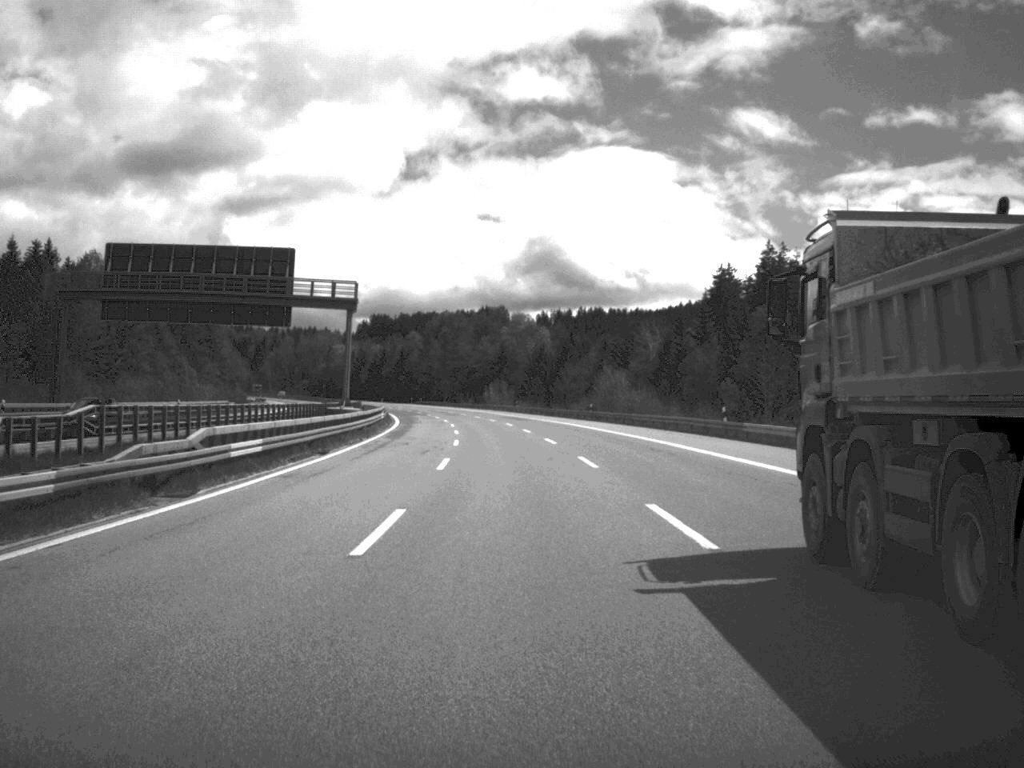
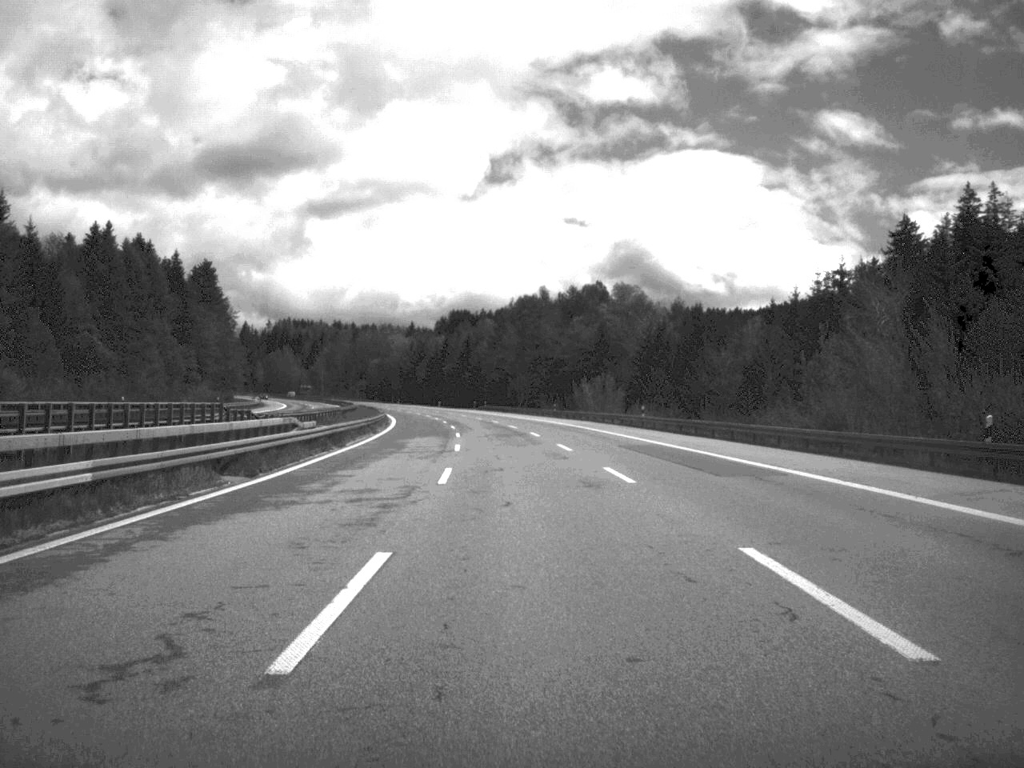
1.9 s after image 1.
(-2.8, +74.6) m; -4°
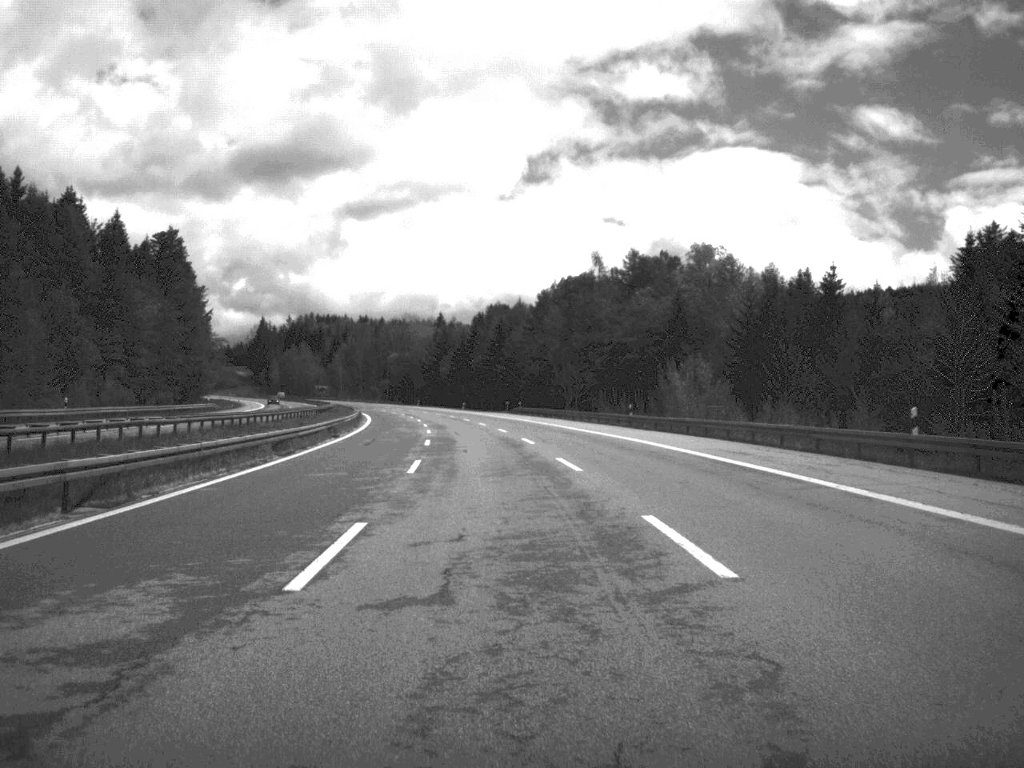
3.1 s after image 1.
(-0.8, +48.1) m; -2°
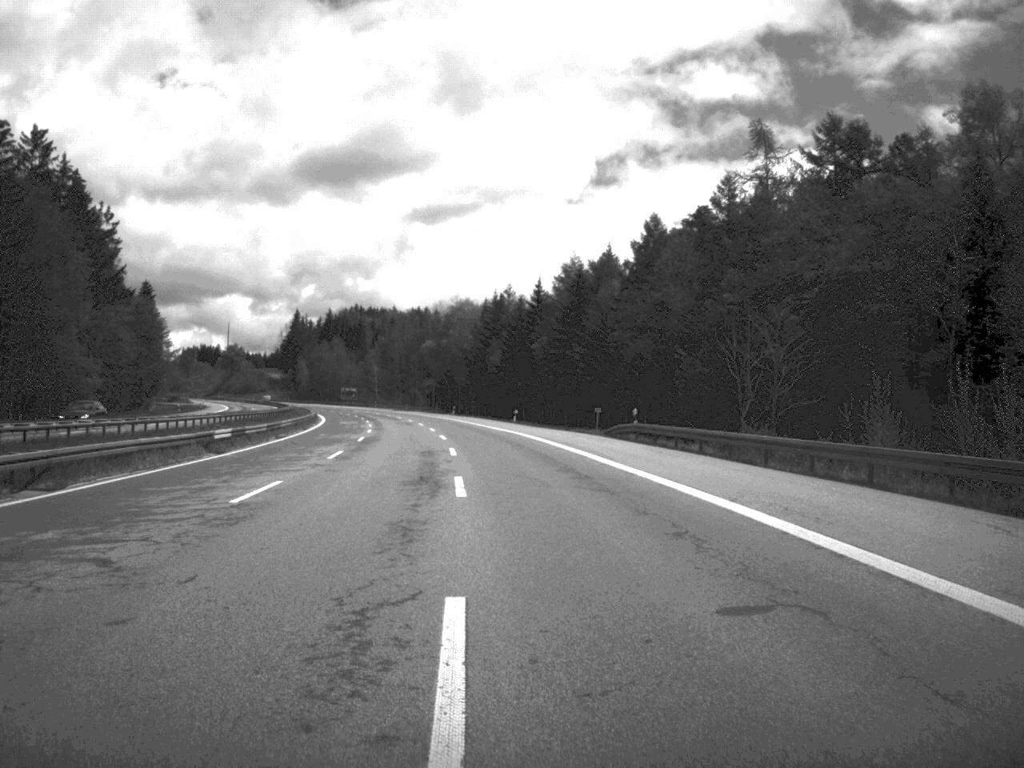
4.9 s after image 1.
(-2.1, +75.4) m; -3°
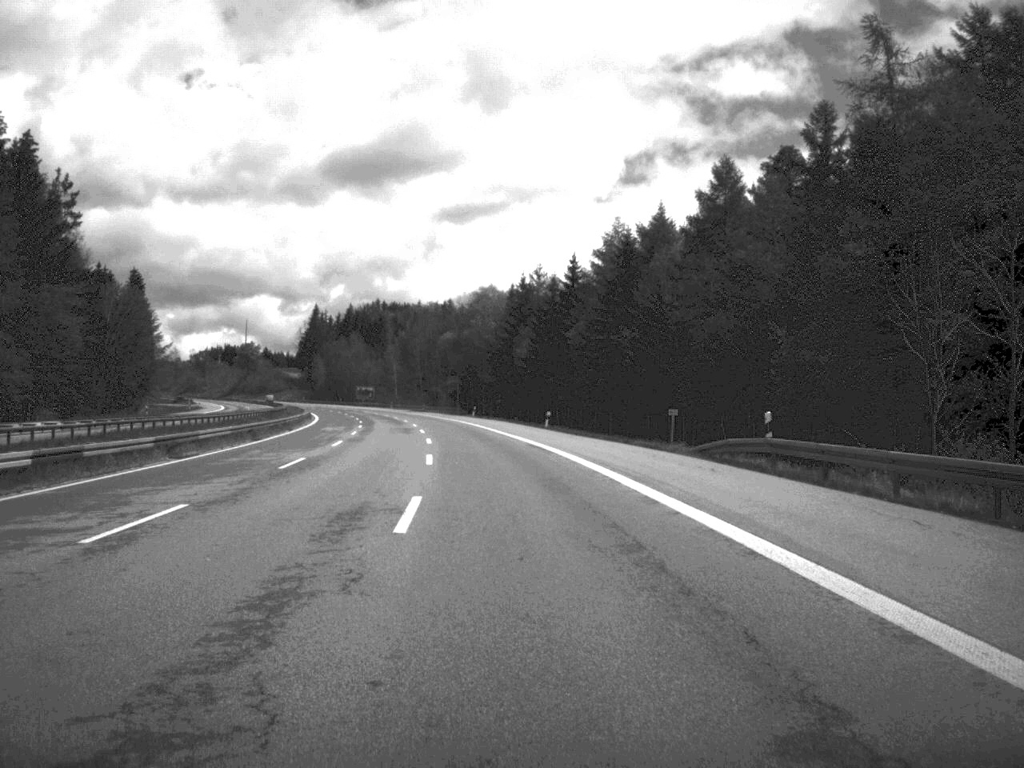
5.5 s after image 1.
(-0.3, +23.2) m; -1°
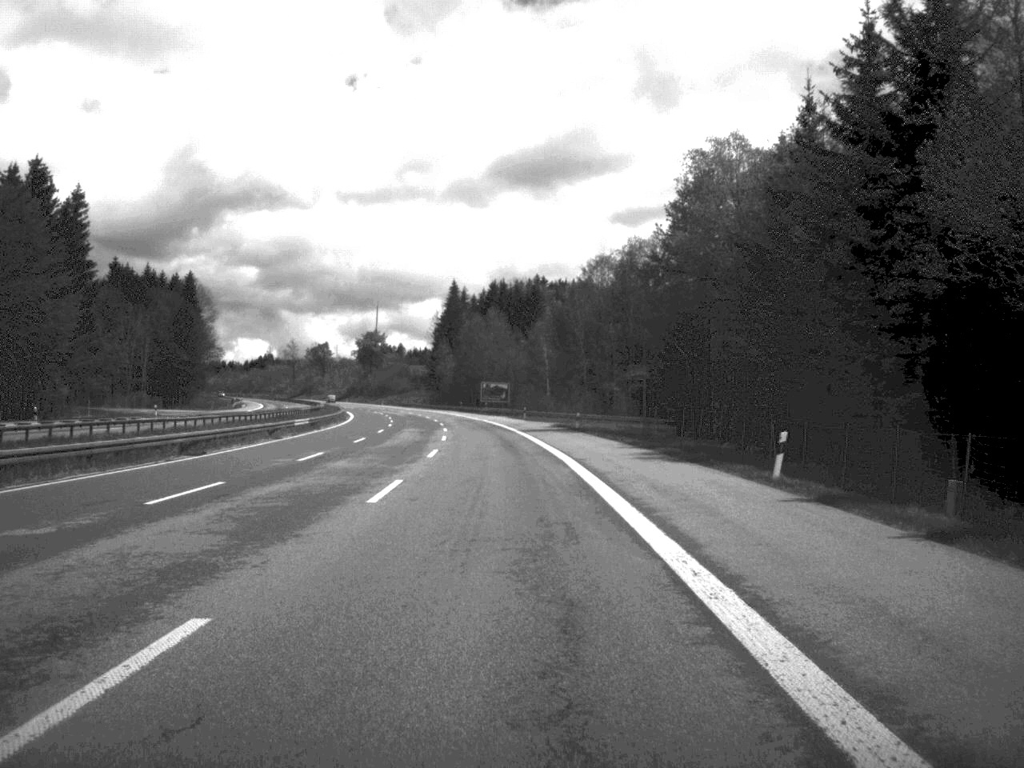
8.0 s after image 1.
(-6.9, +98.1) m; -8°
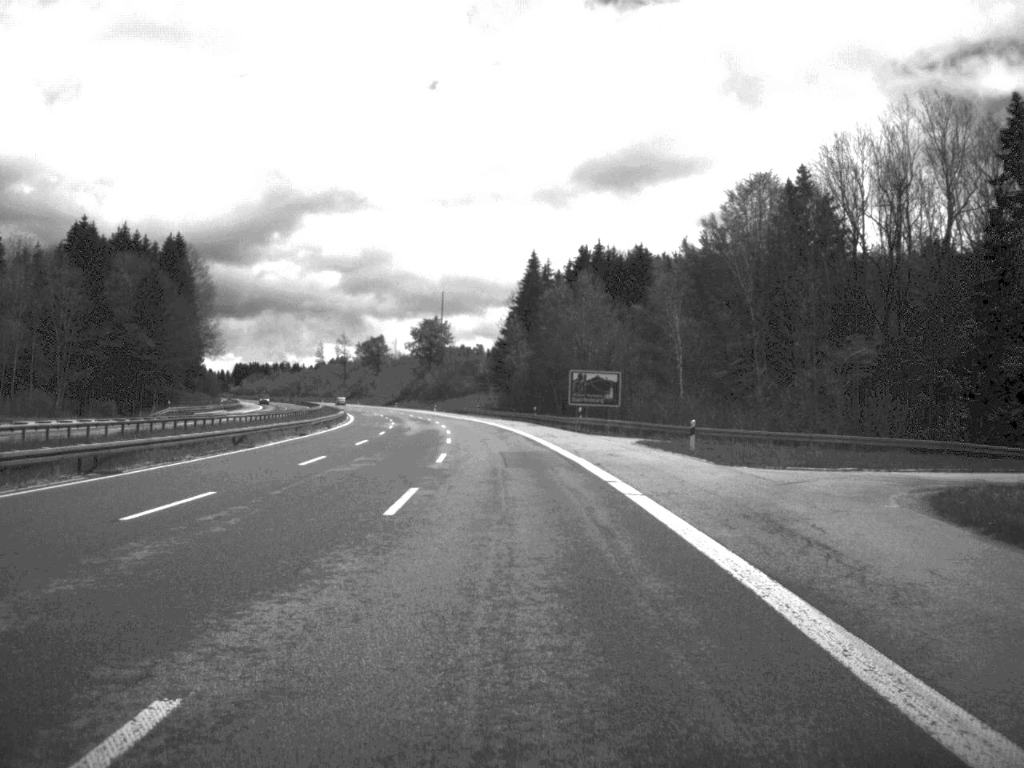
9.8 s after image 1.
(-2.7, +71.2) m; -4°
